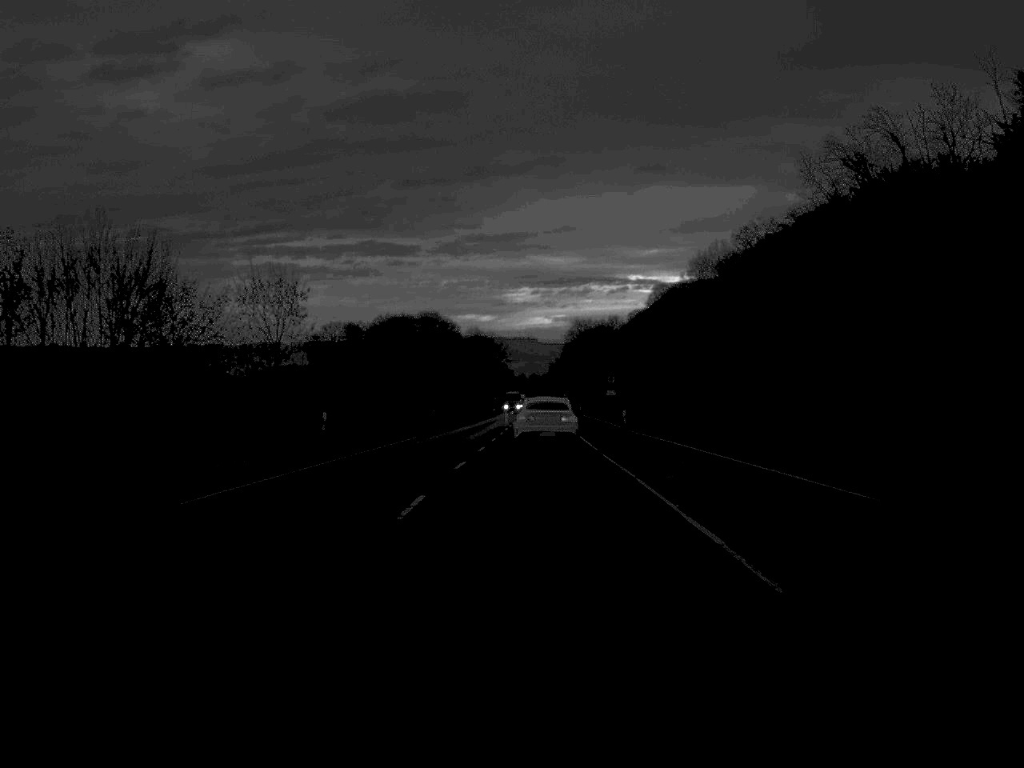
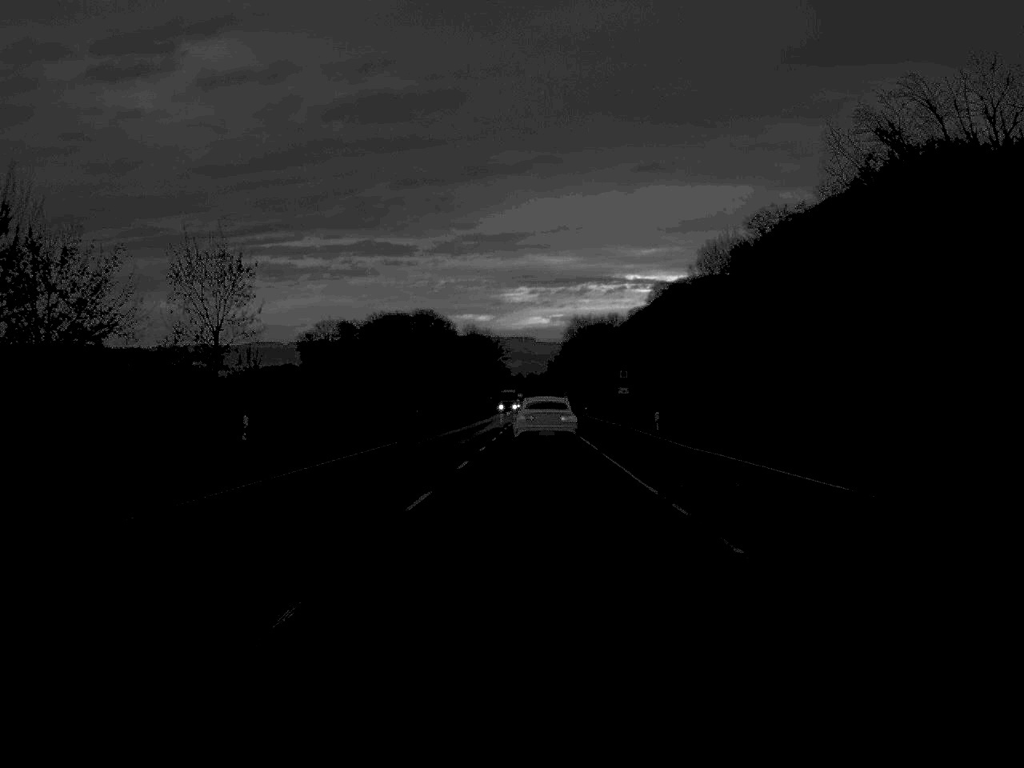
(0.0, +11.1) m; 0°
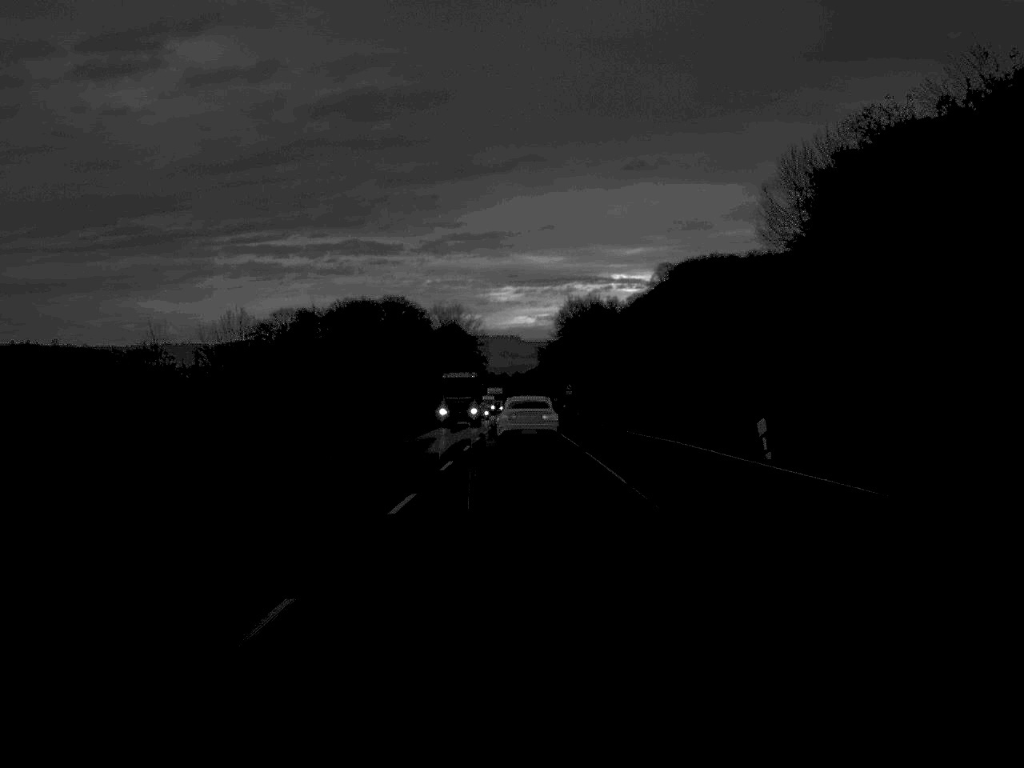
(+0.5, +59.1) m; +1°
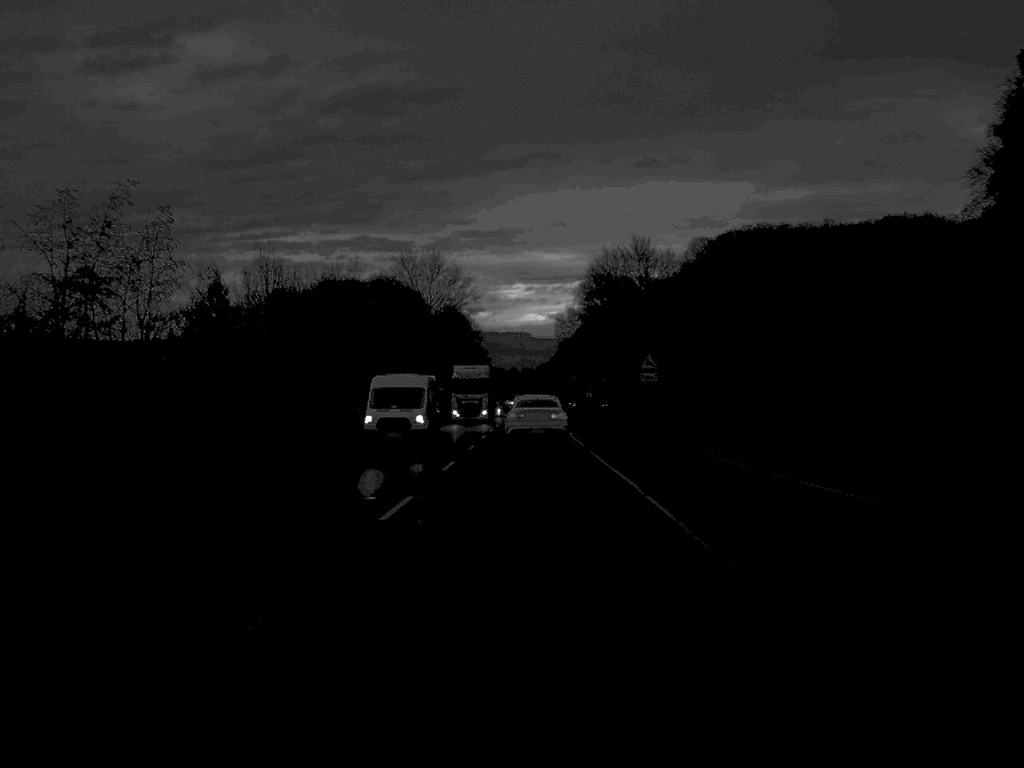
(-0.2, +60.3) m; 0°
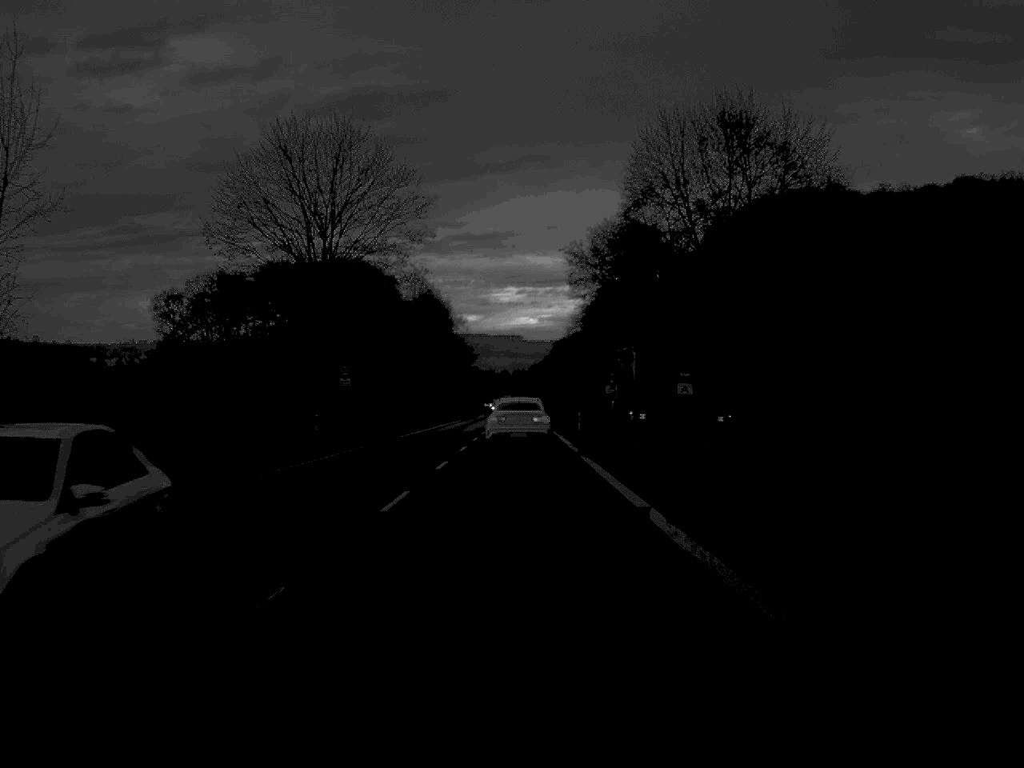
(+0.2, +57.5) m; 0°
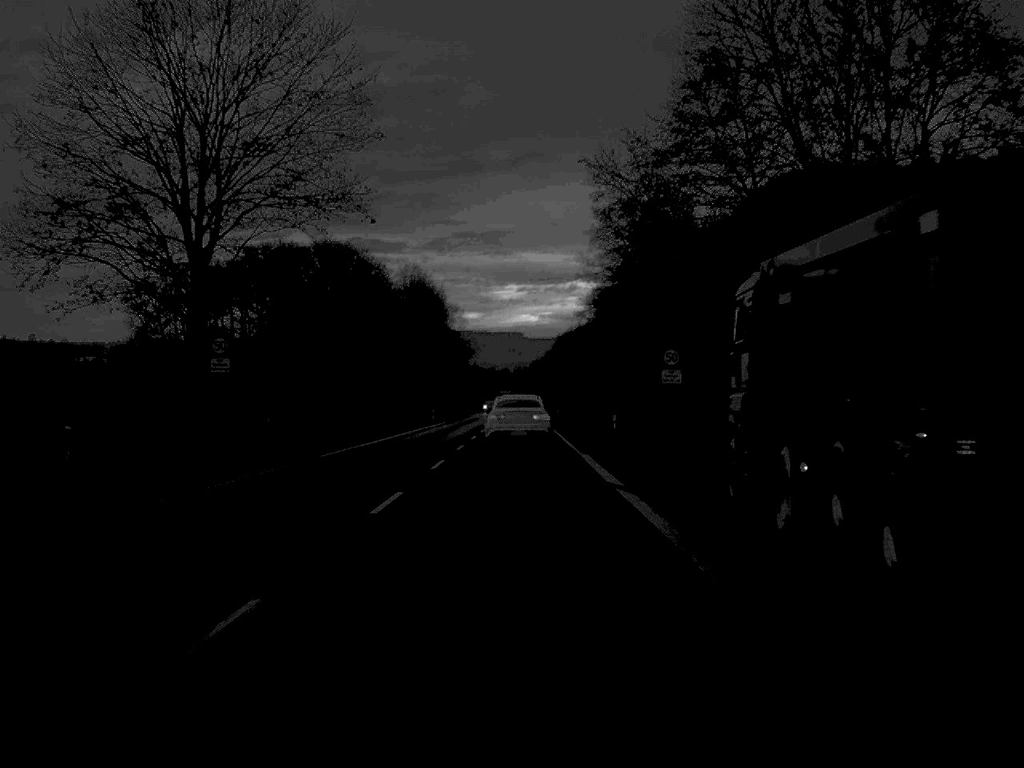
(0.0, +24.4) m; 0°
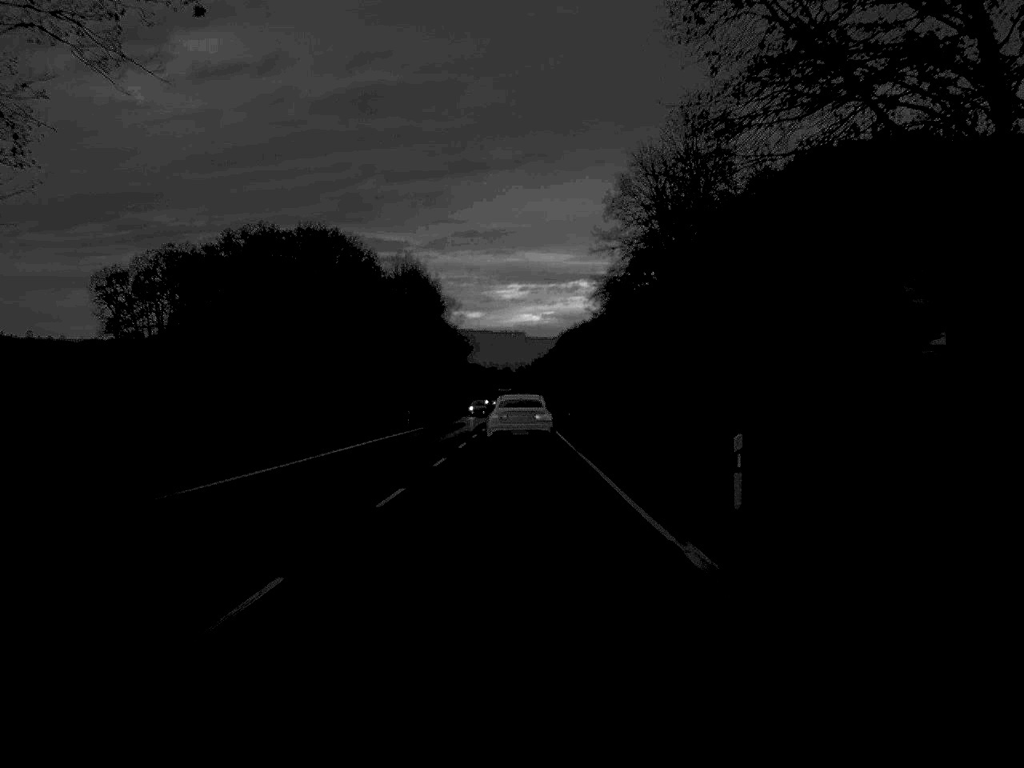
(0.0, +22.6) m; 0°
